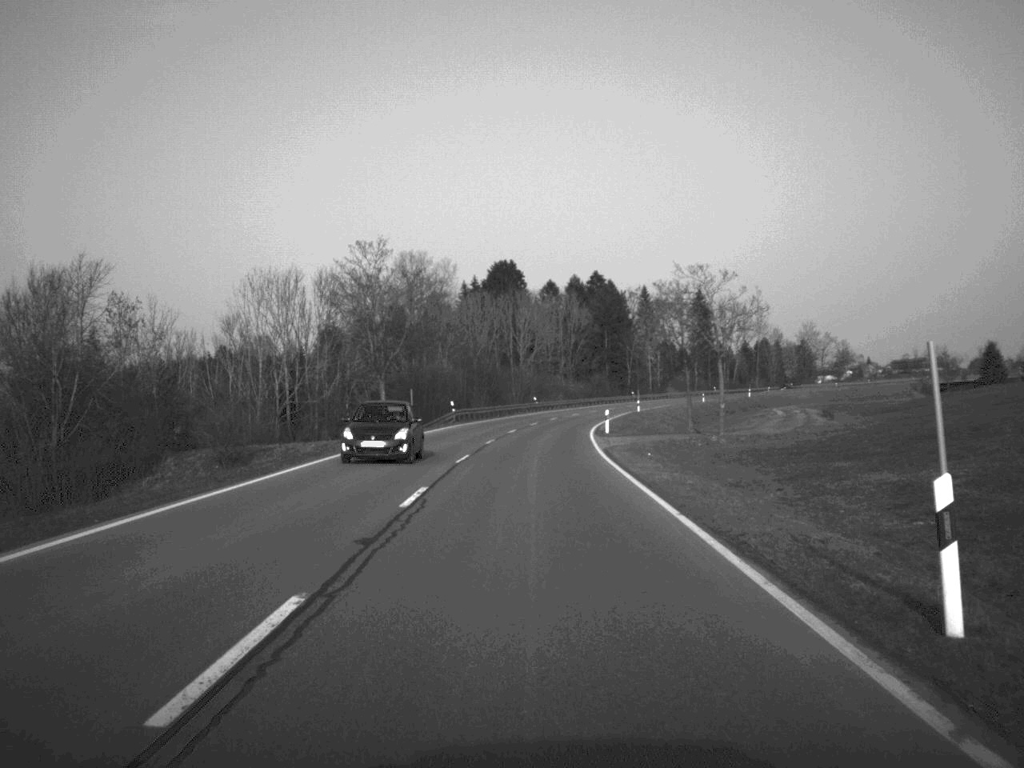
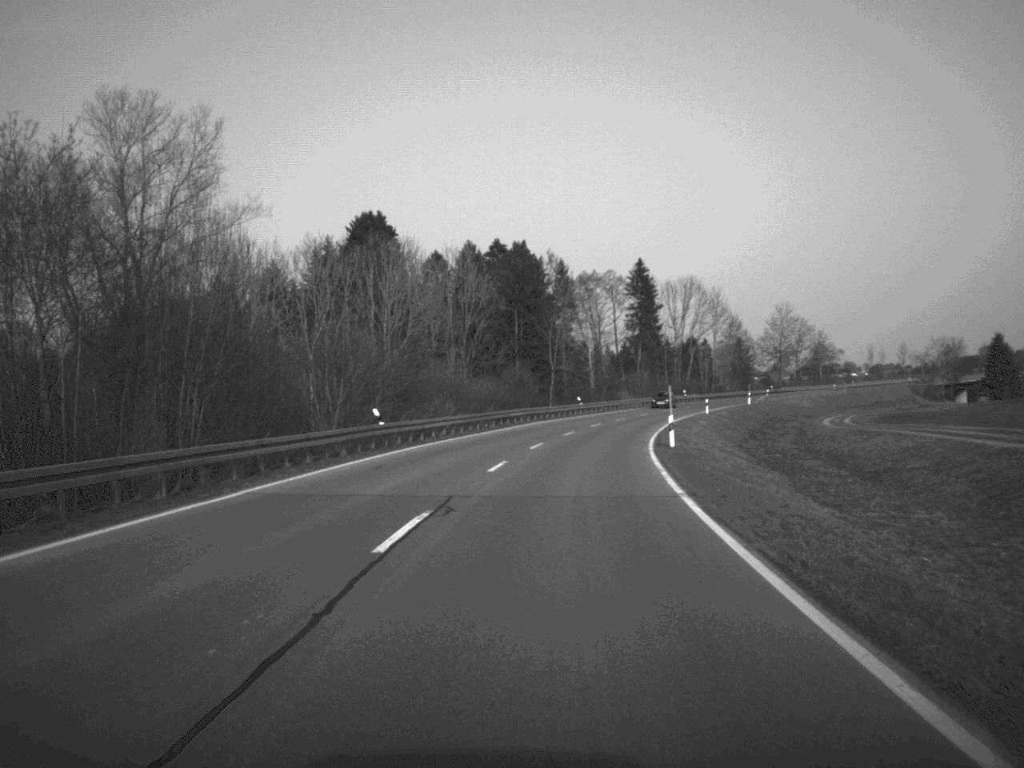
(+2.1, +70.2) m; +5°
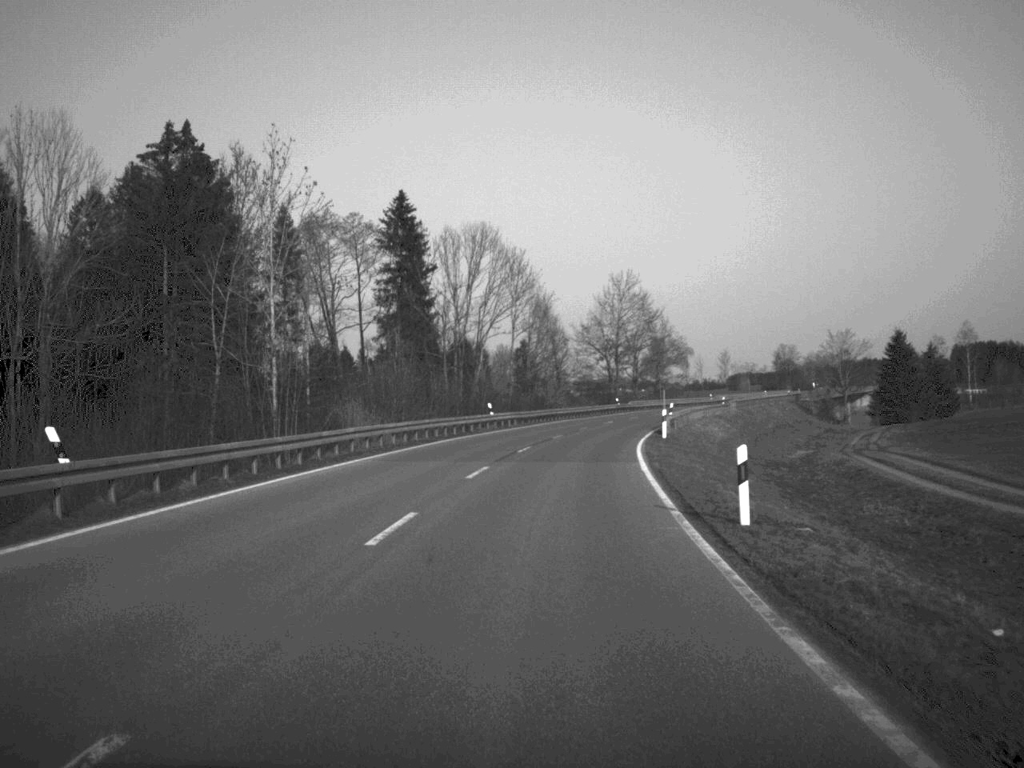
(+6.8, +71.7) m; +11°
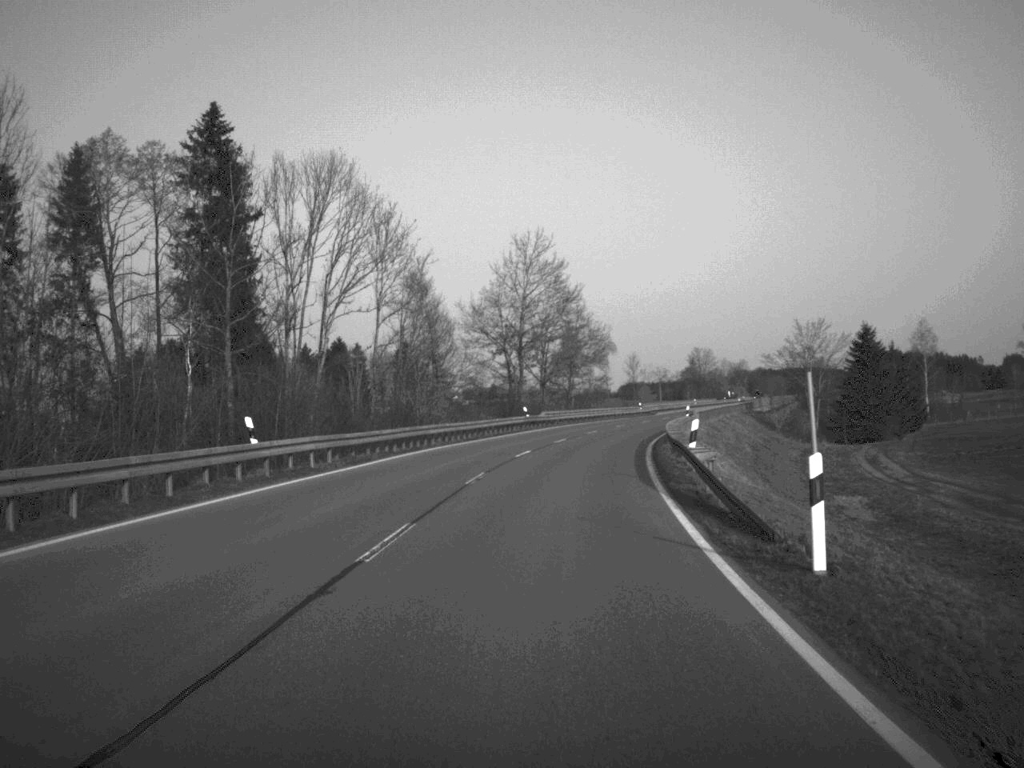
(+1.6, +36.8) m; +5°
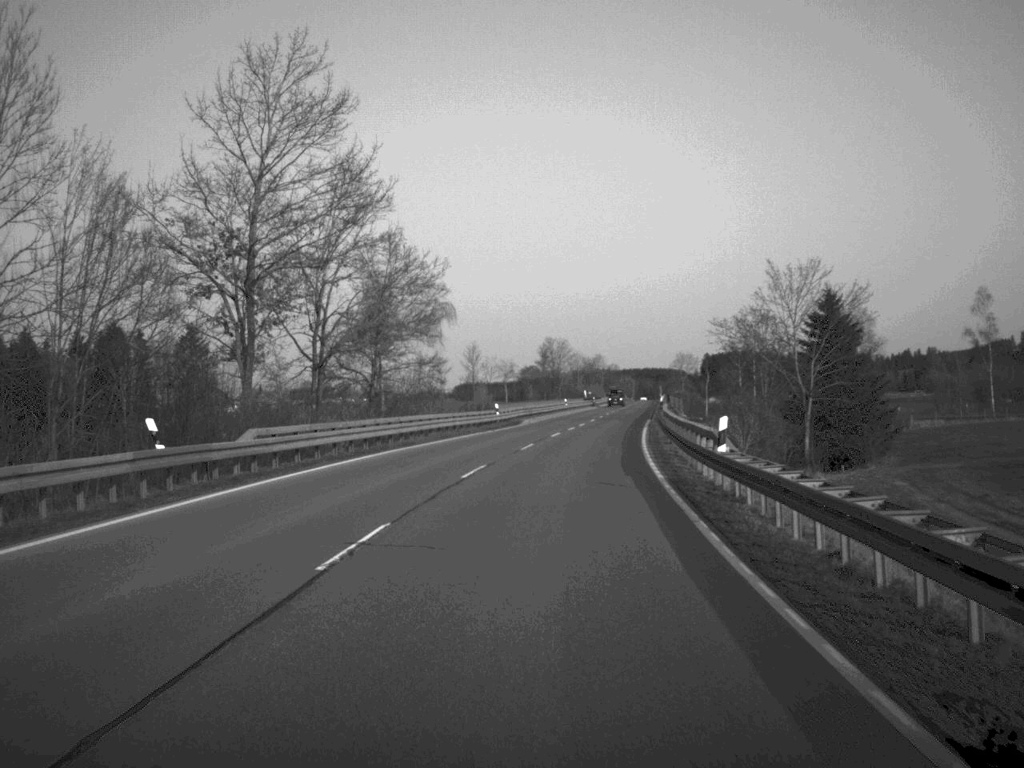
(+3.3, +50.6) m; +7°
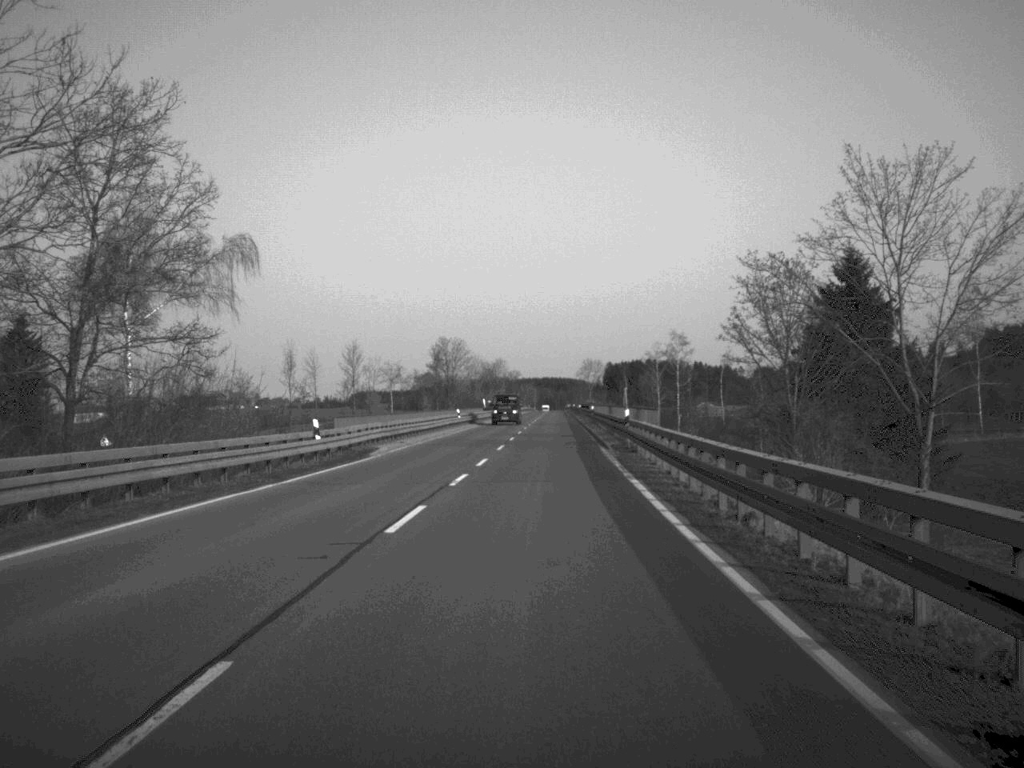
(+1.4, +33.8) m; +4°
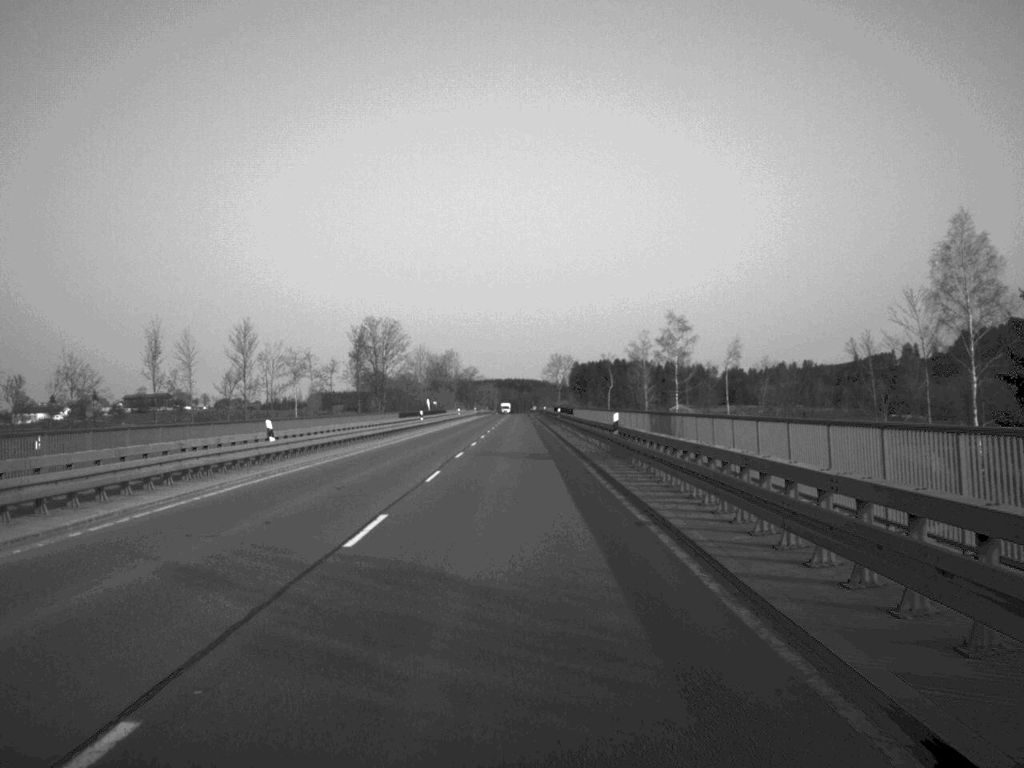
(+1.1, +52.4) m; +2°
